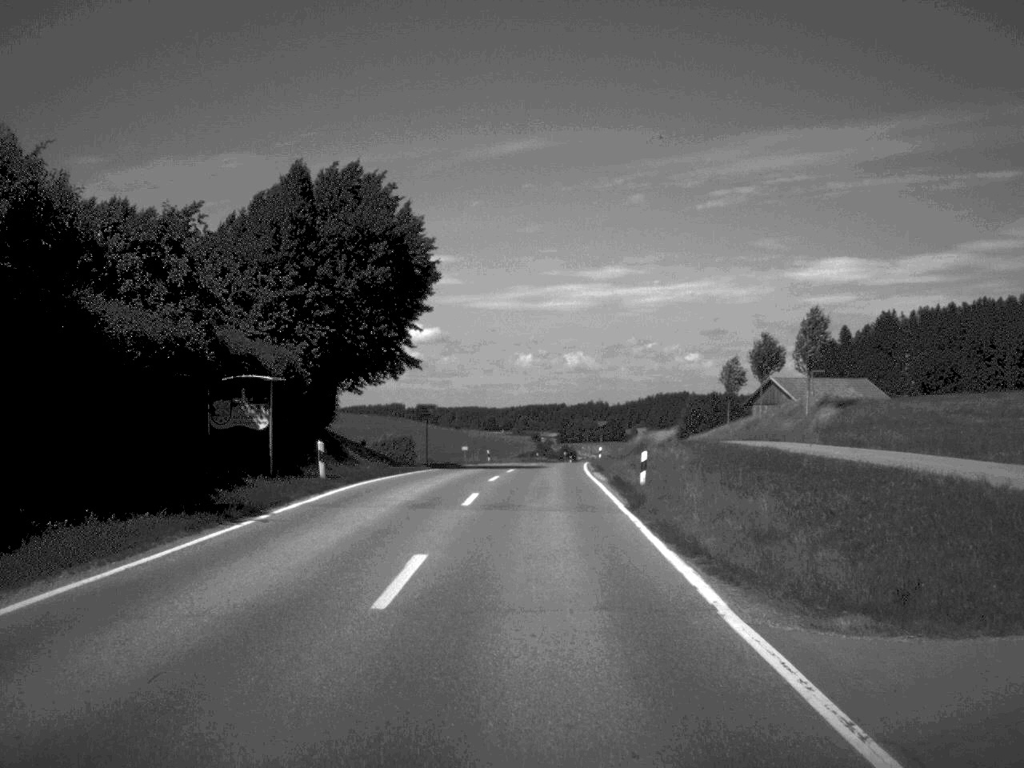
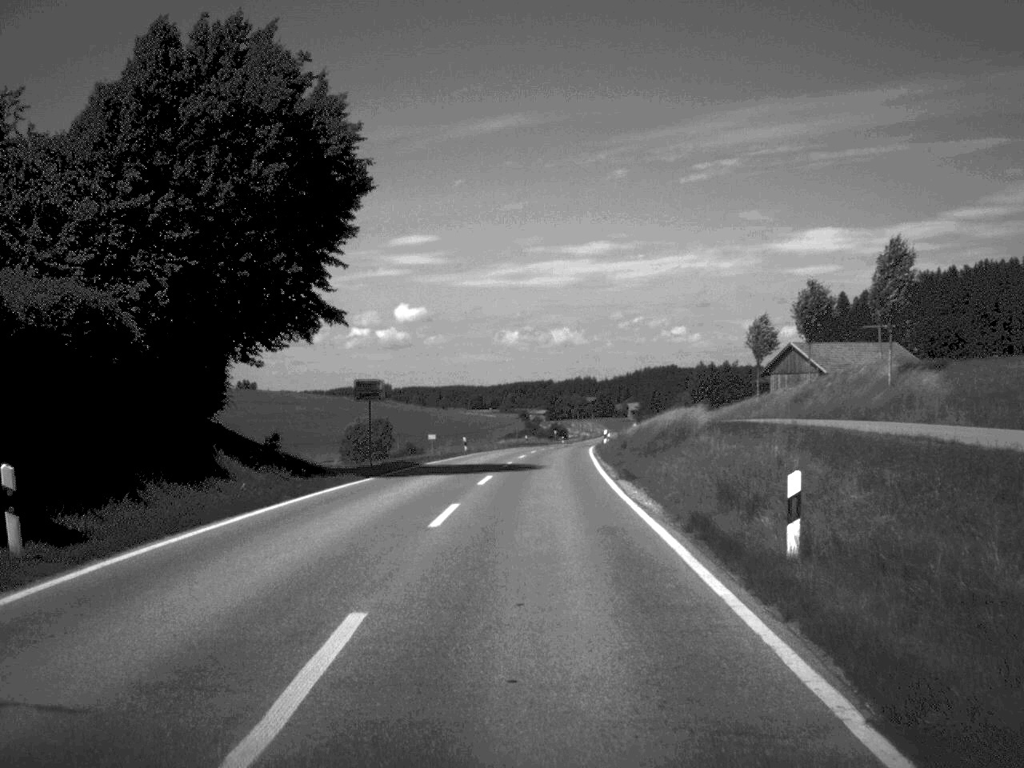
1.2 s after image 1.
(+0.1, +17.1) m; 0°
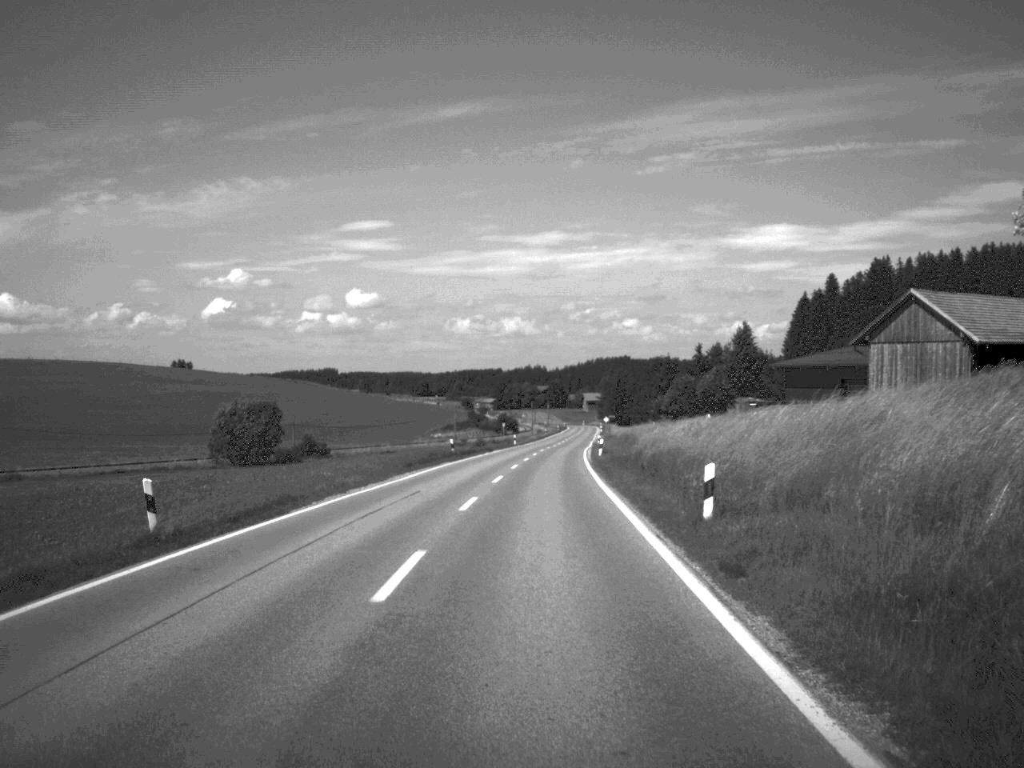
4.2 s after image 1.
(+1.0, +50.4) m; +2°
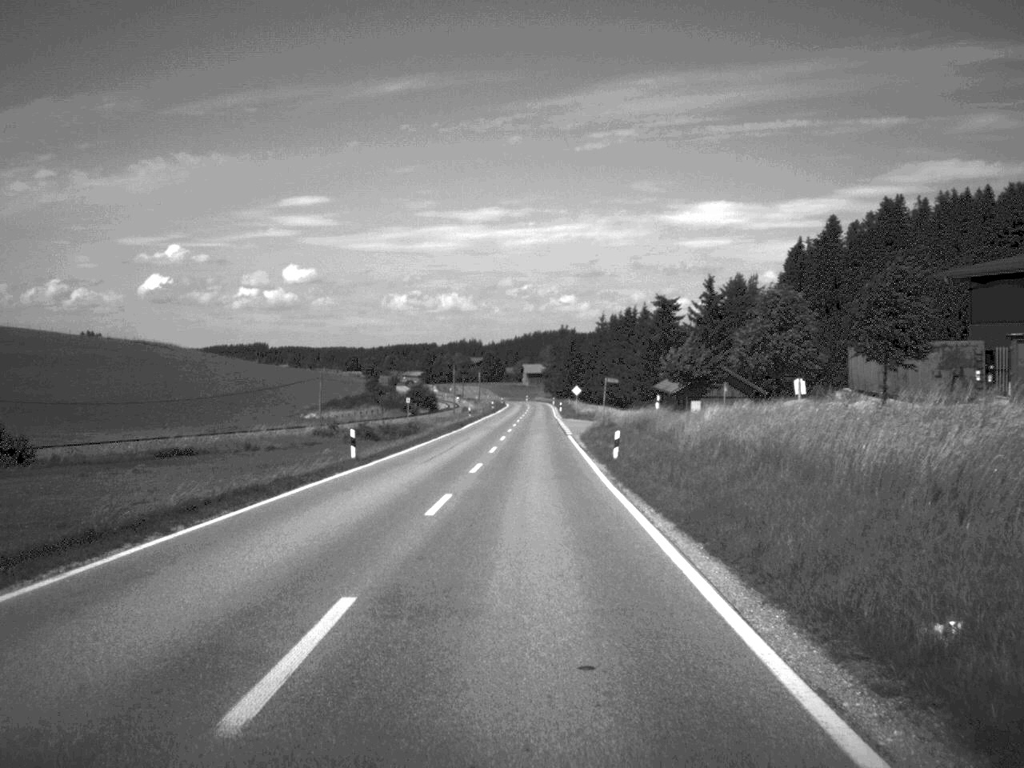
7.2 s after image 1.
(+1.9, +75.5) m; +3°
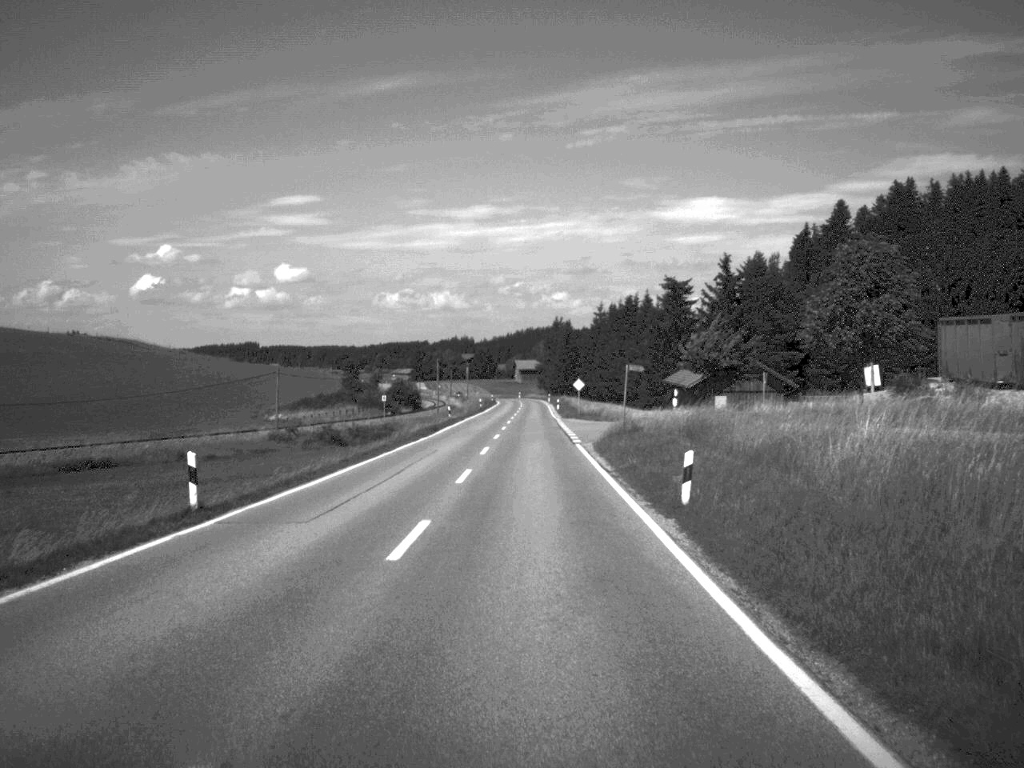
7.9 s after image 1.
(0.0, +16.5) m; 0°
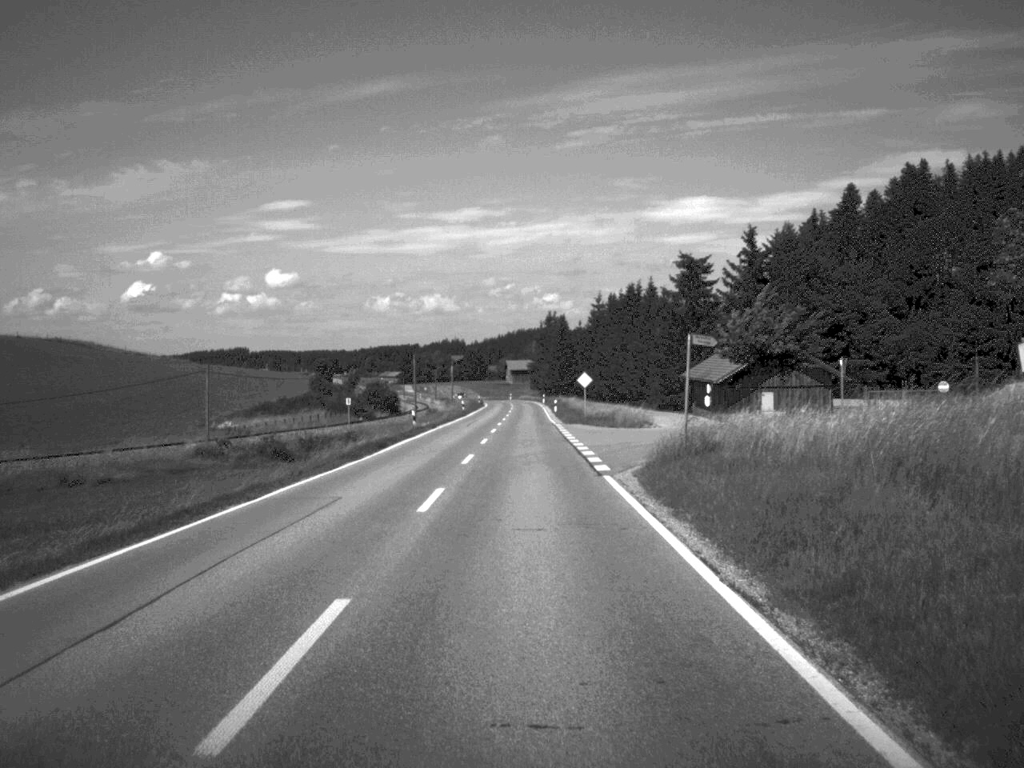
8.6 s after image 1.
(+0.1, +18.9) m; 0°
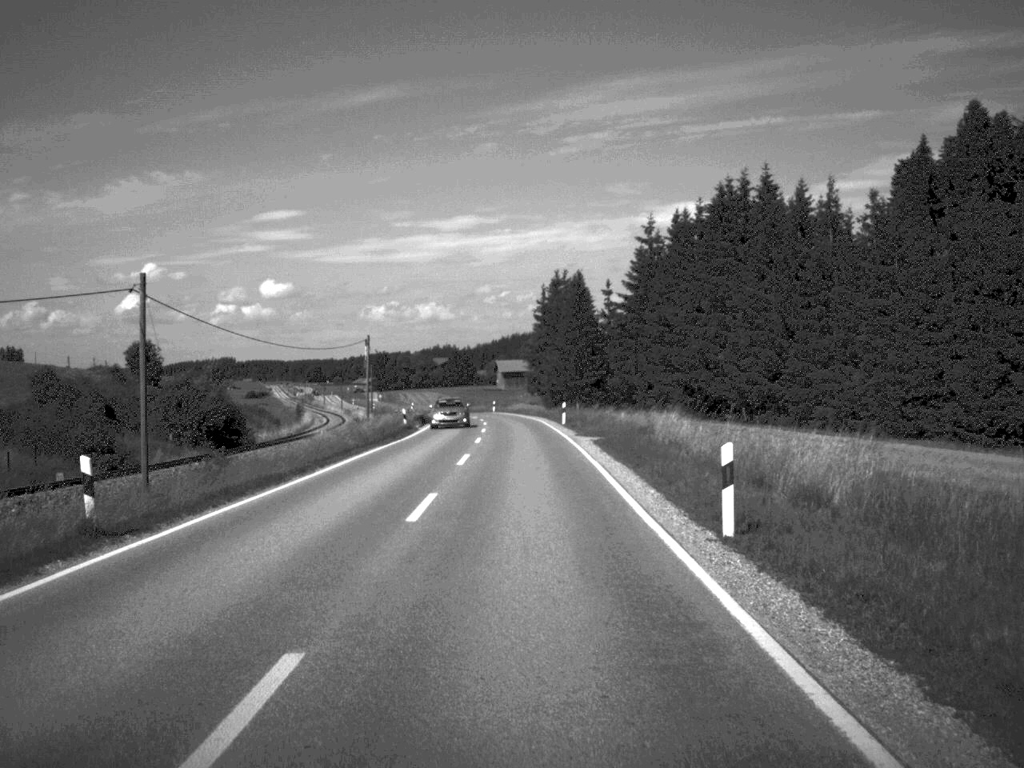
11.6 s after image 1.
(0.0, +83.8) m; 0°
